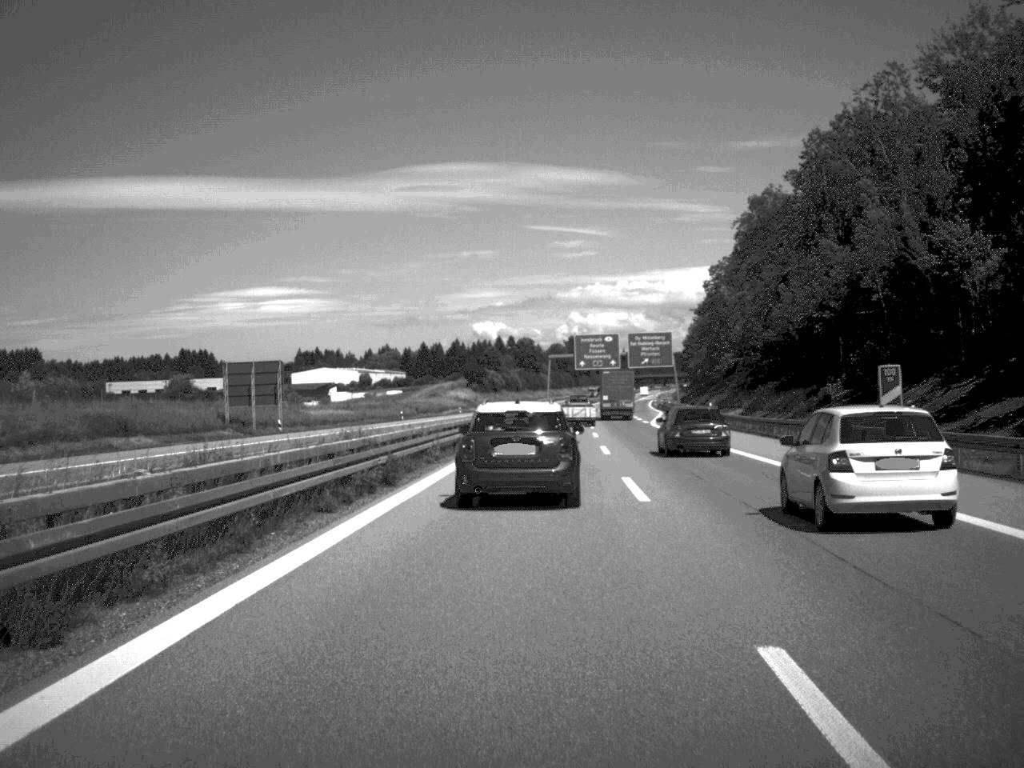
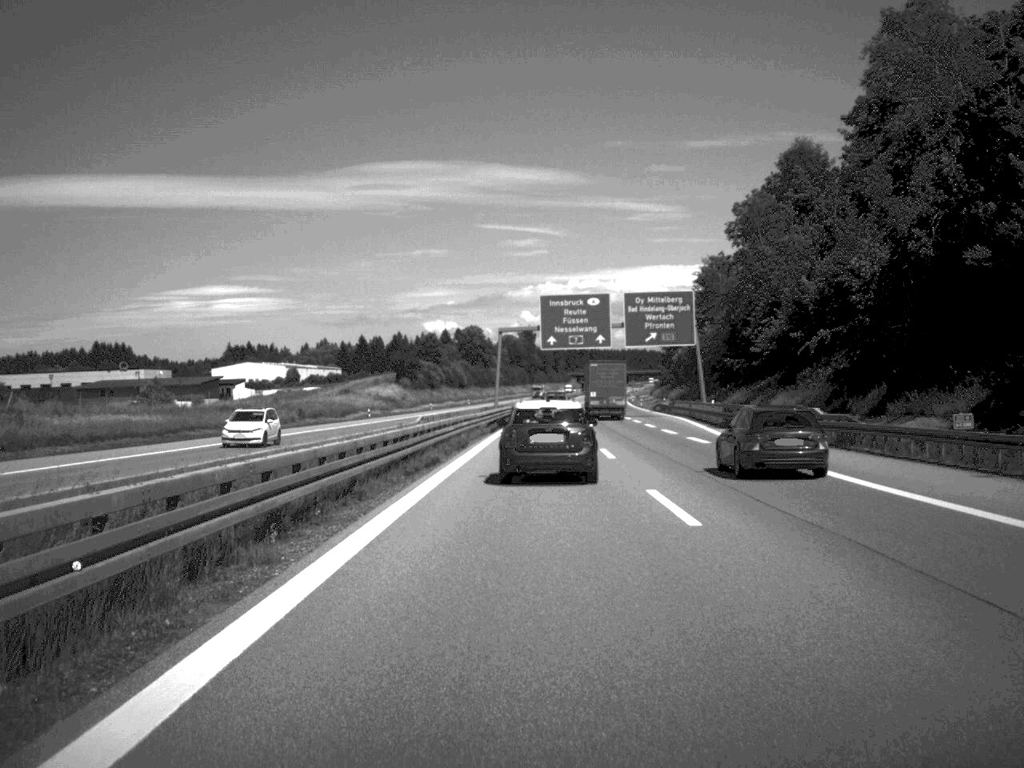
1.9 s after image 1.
(+1.0, +57.2) m; +2°
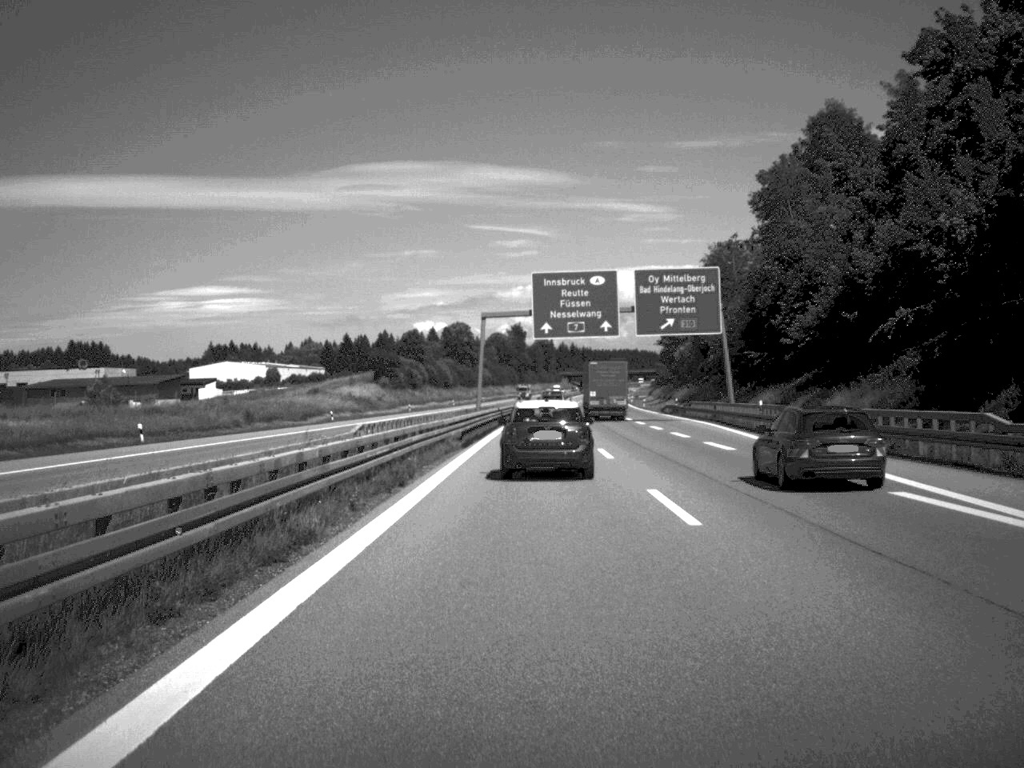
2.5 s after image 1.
(+0.1, +17.8) m; 0°
